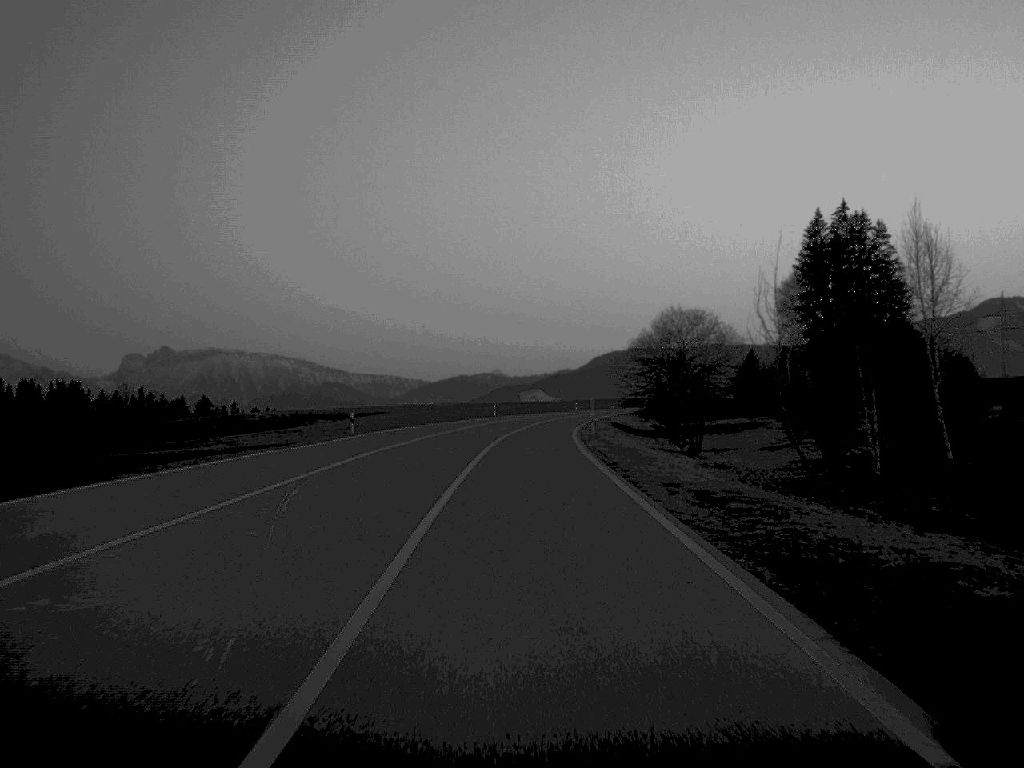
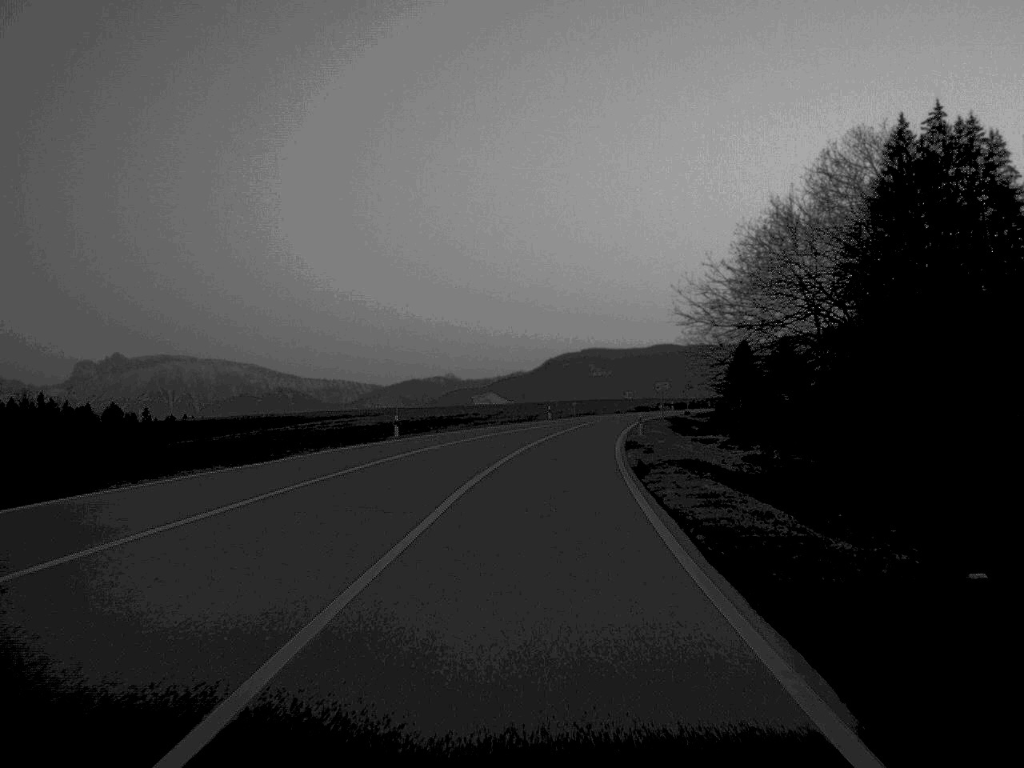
(+0.8, +58.4) m; +2°
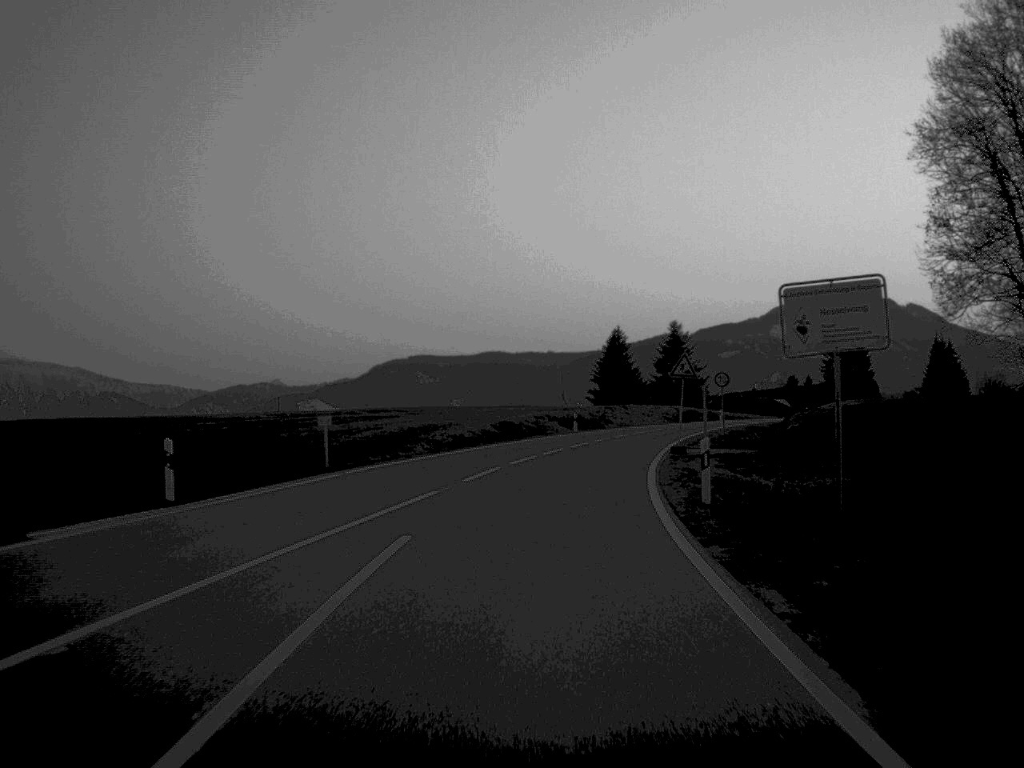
(+4.7, +74.8) m; +8°
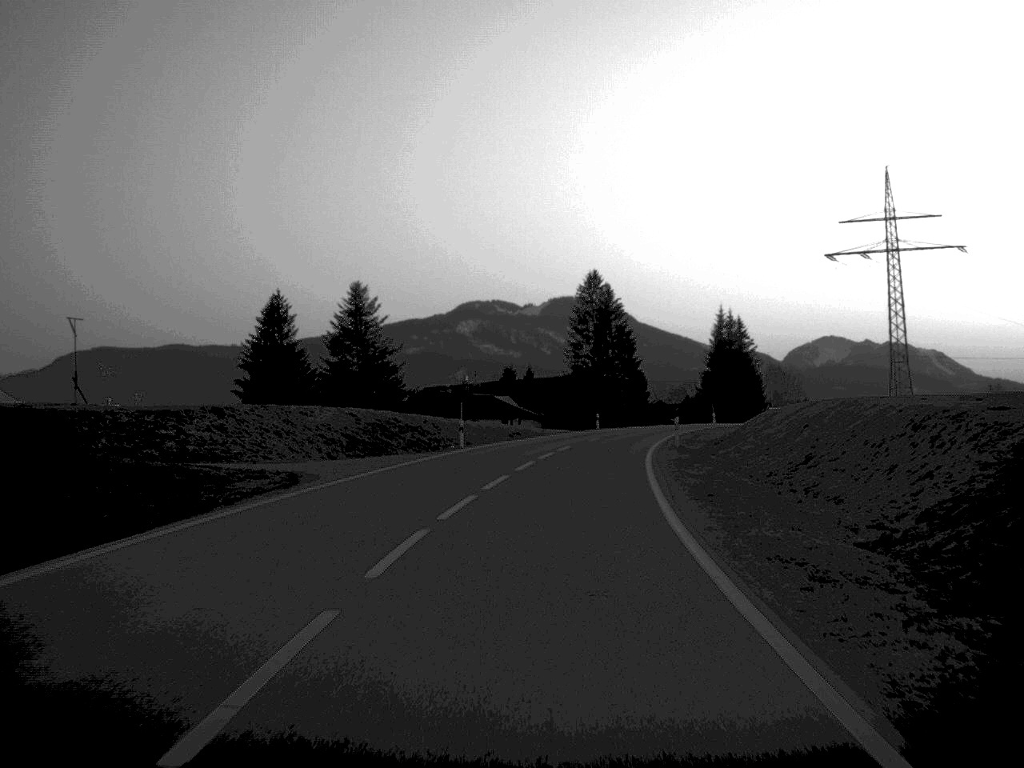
(+8.1, +66.0) m; +14°
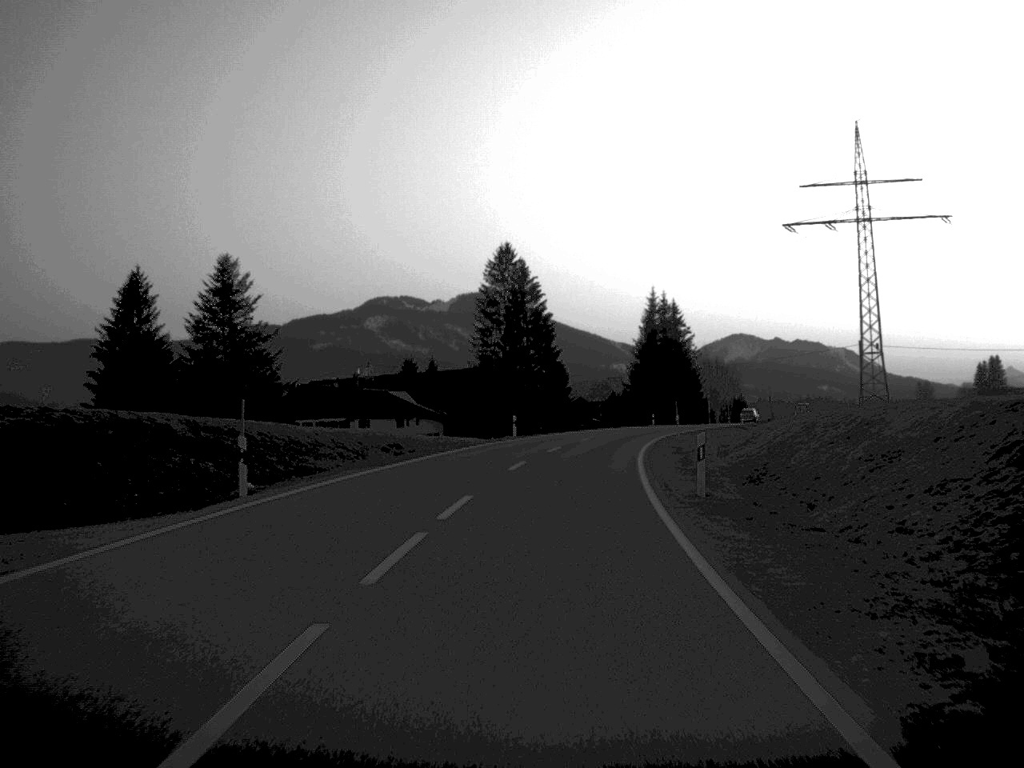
(+0.9, +24.1) m; +4°
